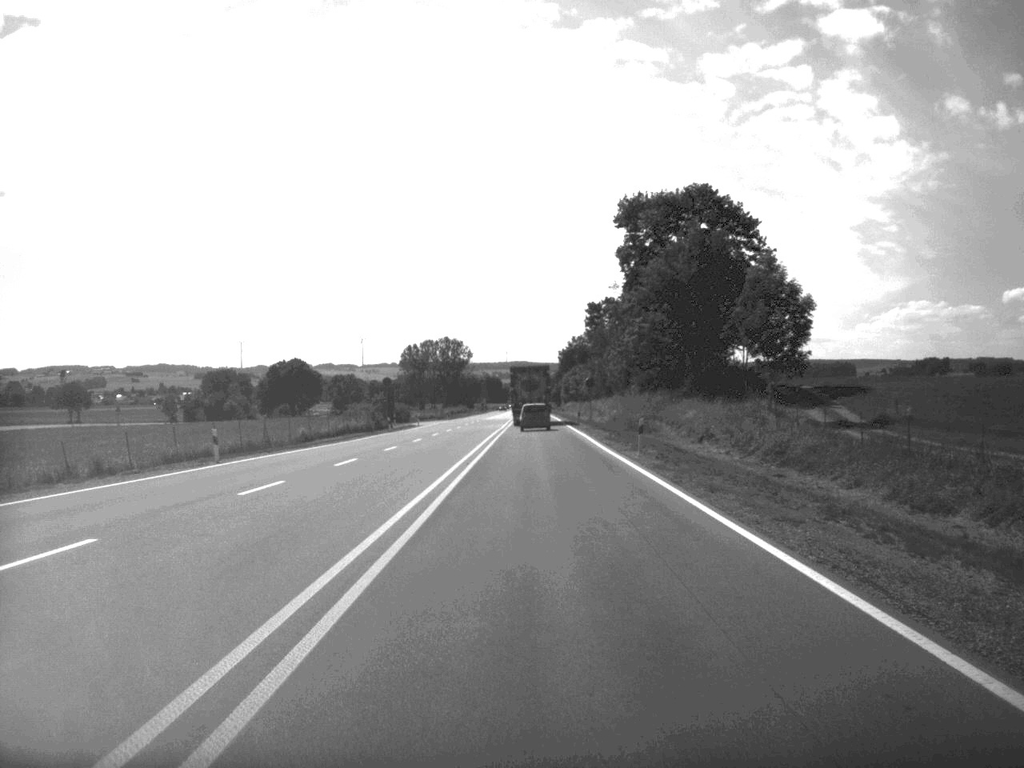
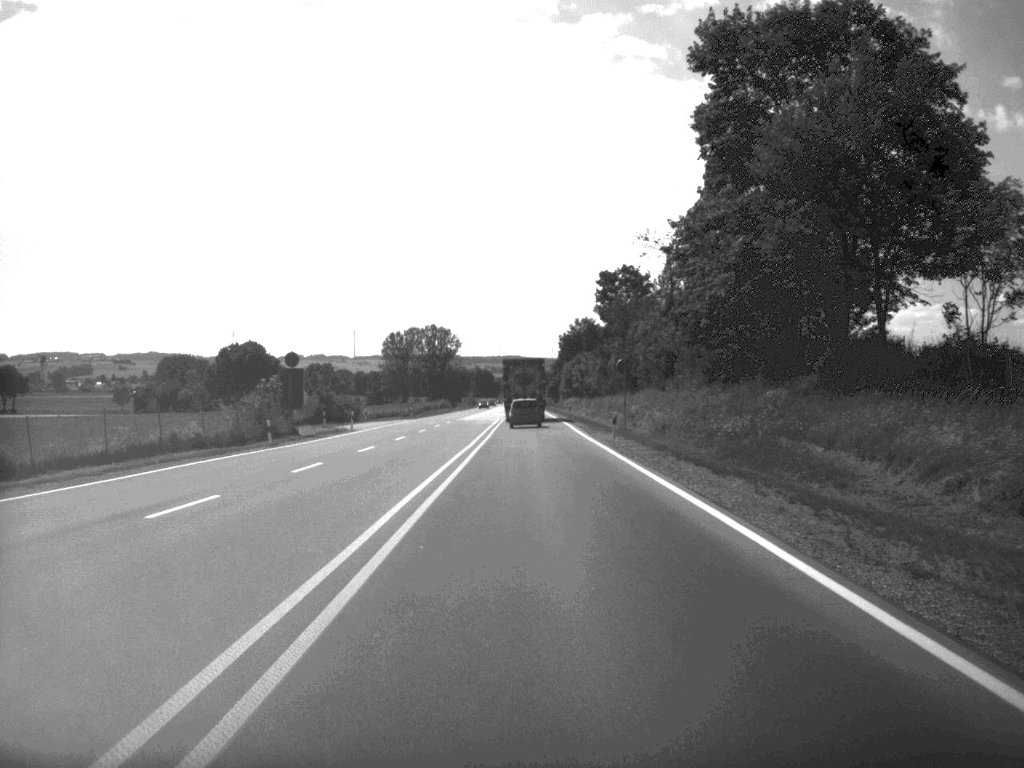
(+0.1, +39.3) m; 0°
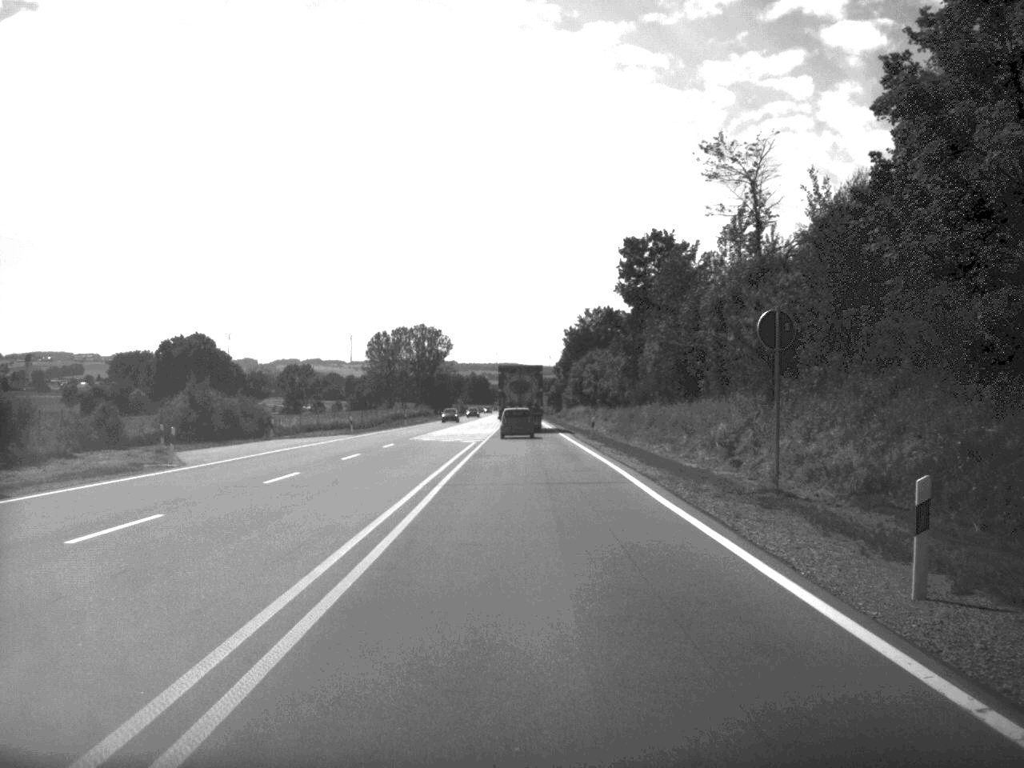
(0.0, +37.0) m; 0°
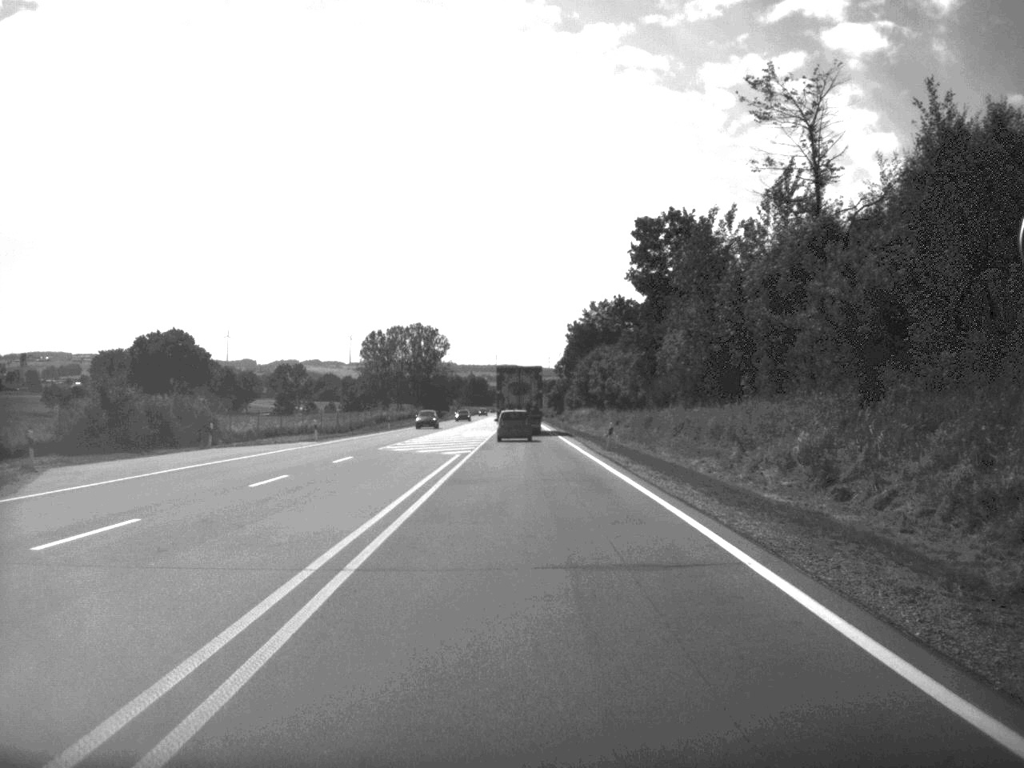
(0.0, +12.8) m; 0°
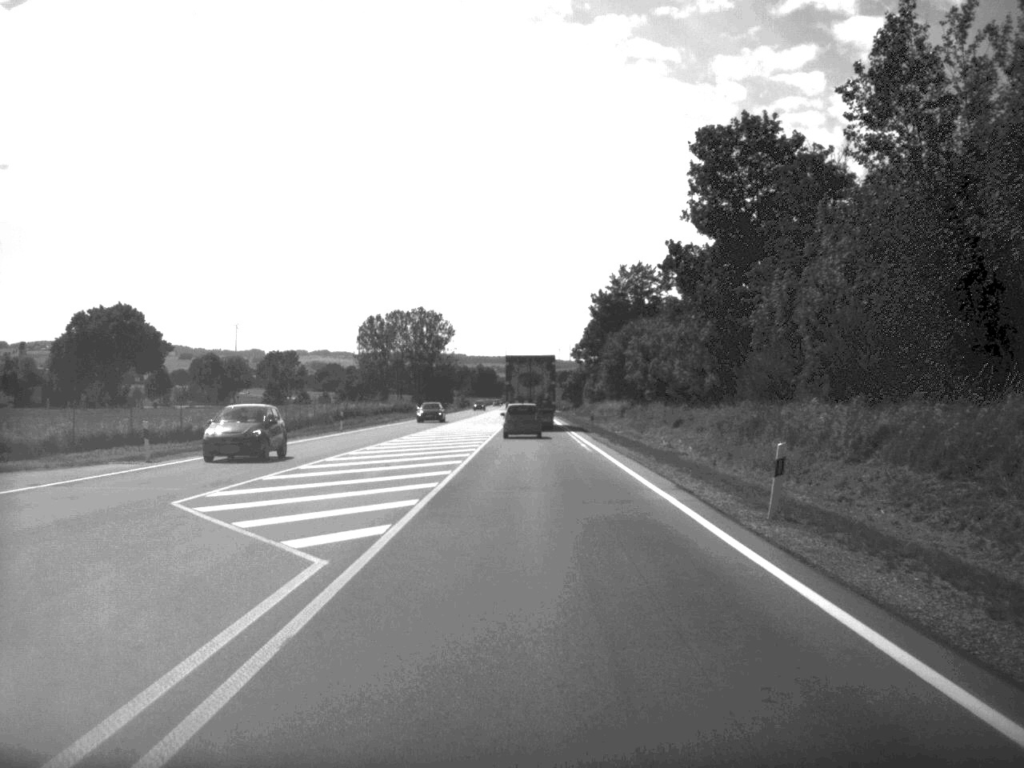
(-0.2, +30.1) m; -1°
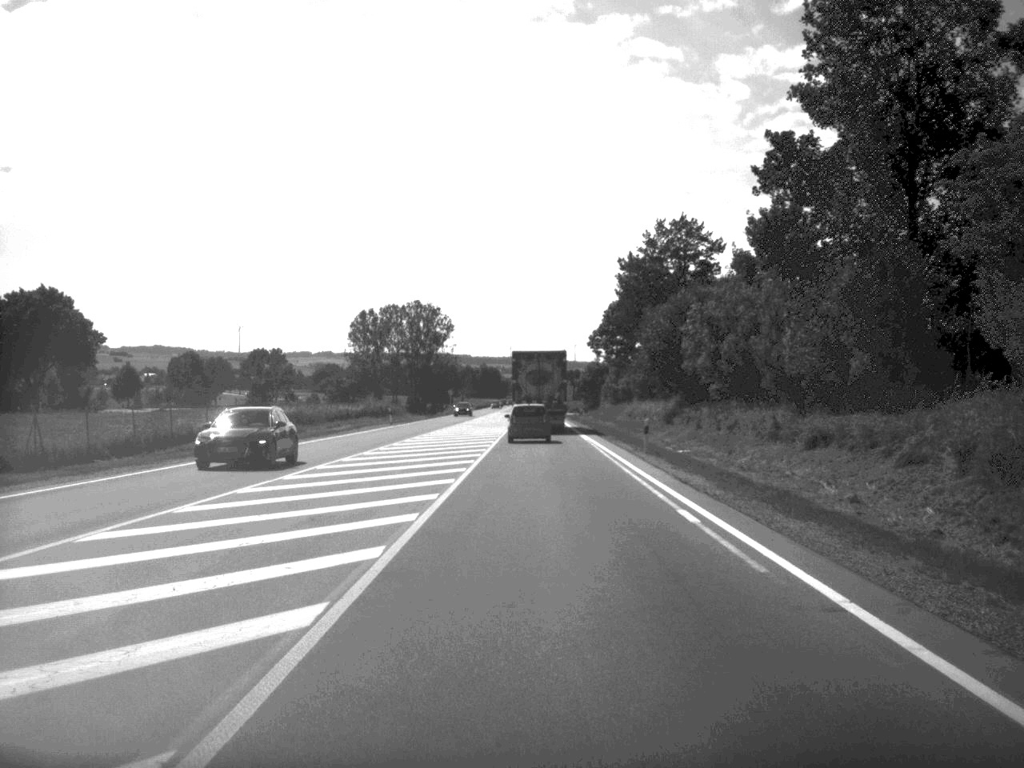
(-0.1, +27.5) m; 0°
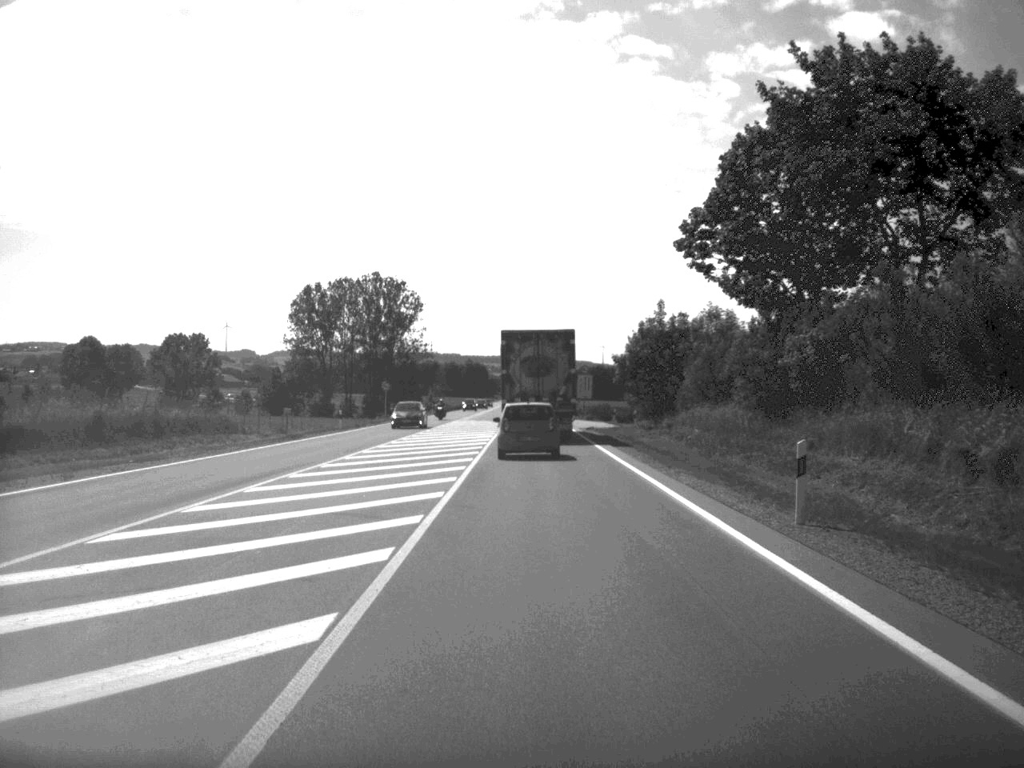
(+0.2, +72.6) m; 0°
